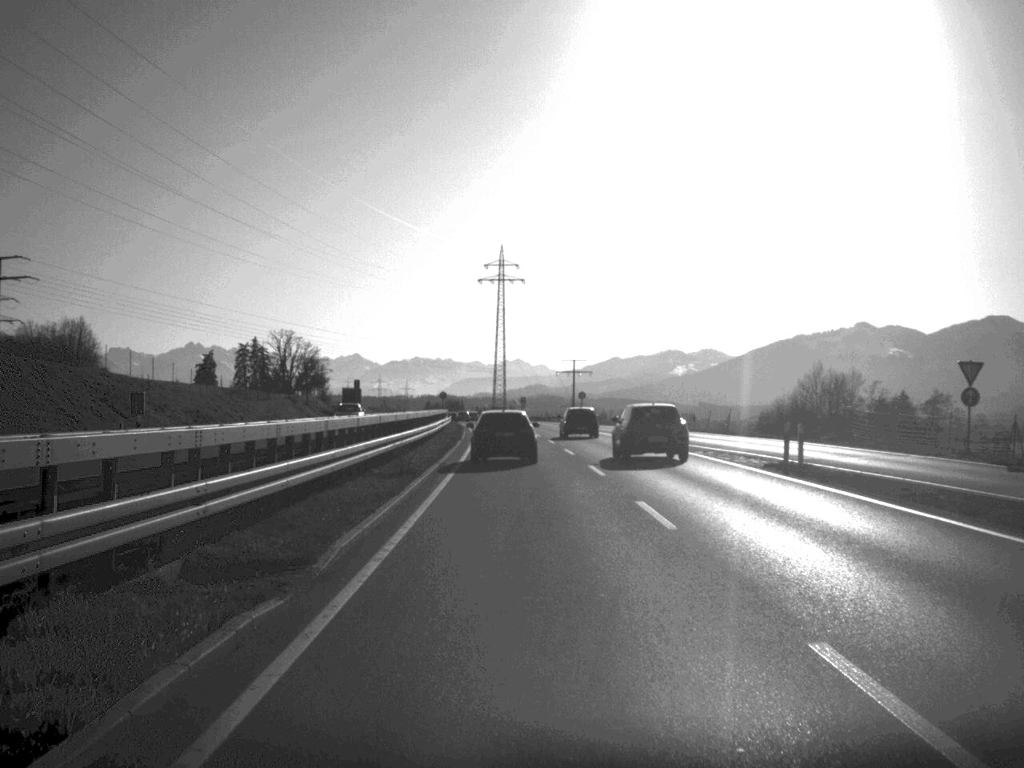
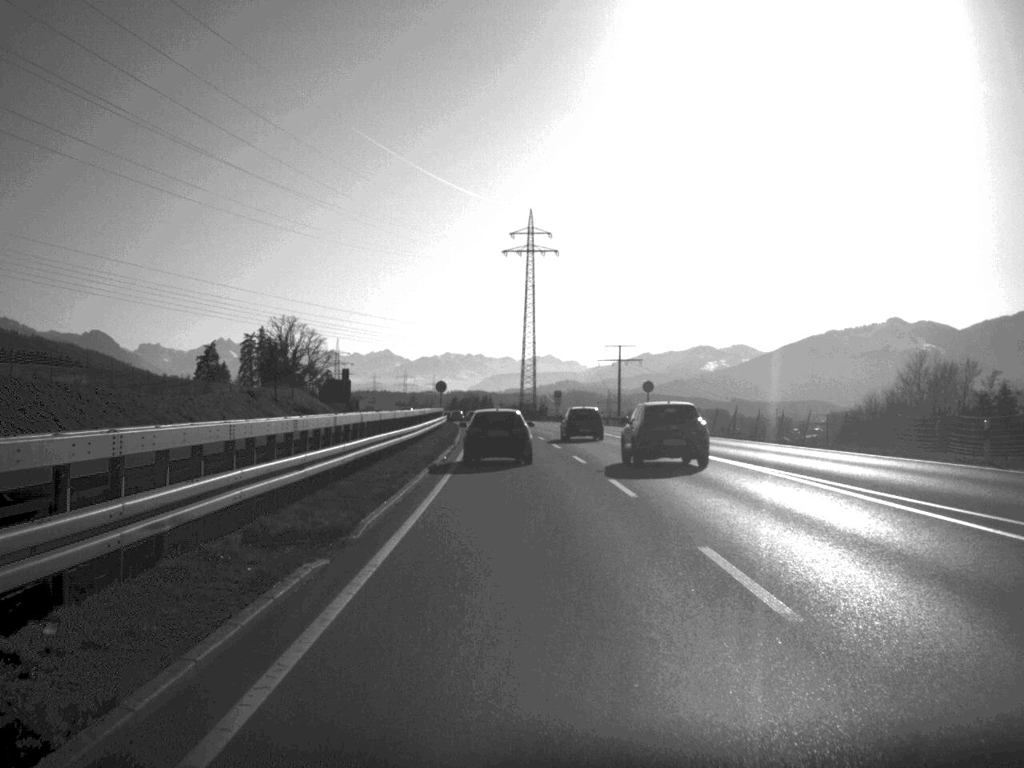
(-0.5, +42.5) m; -1°
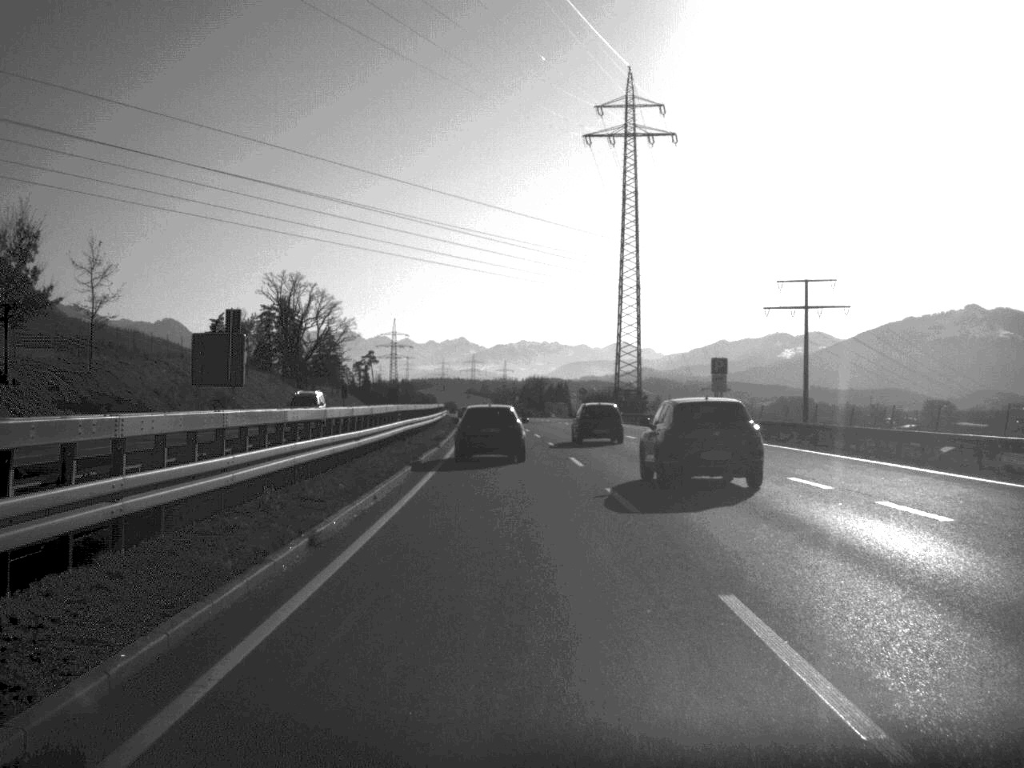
(-2.3, +86.4) m; -3°
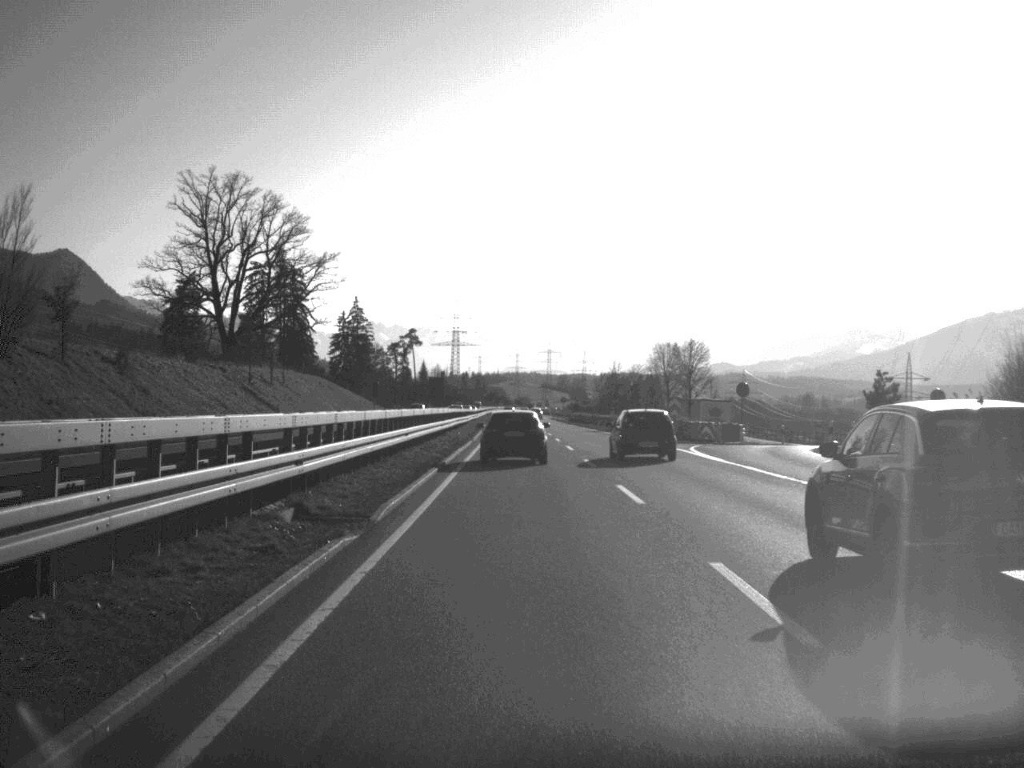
(-3.6, +104.7) m; -3°
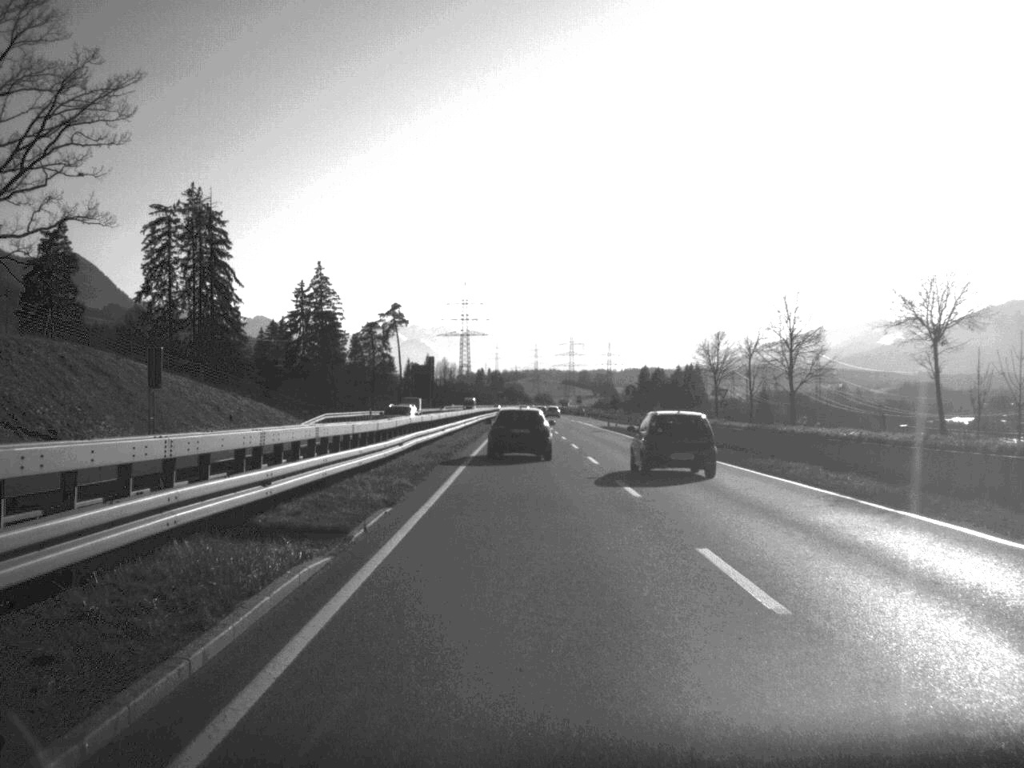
(-0.8, +82.0) m; -1°
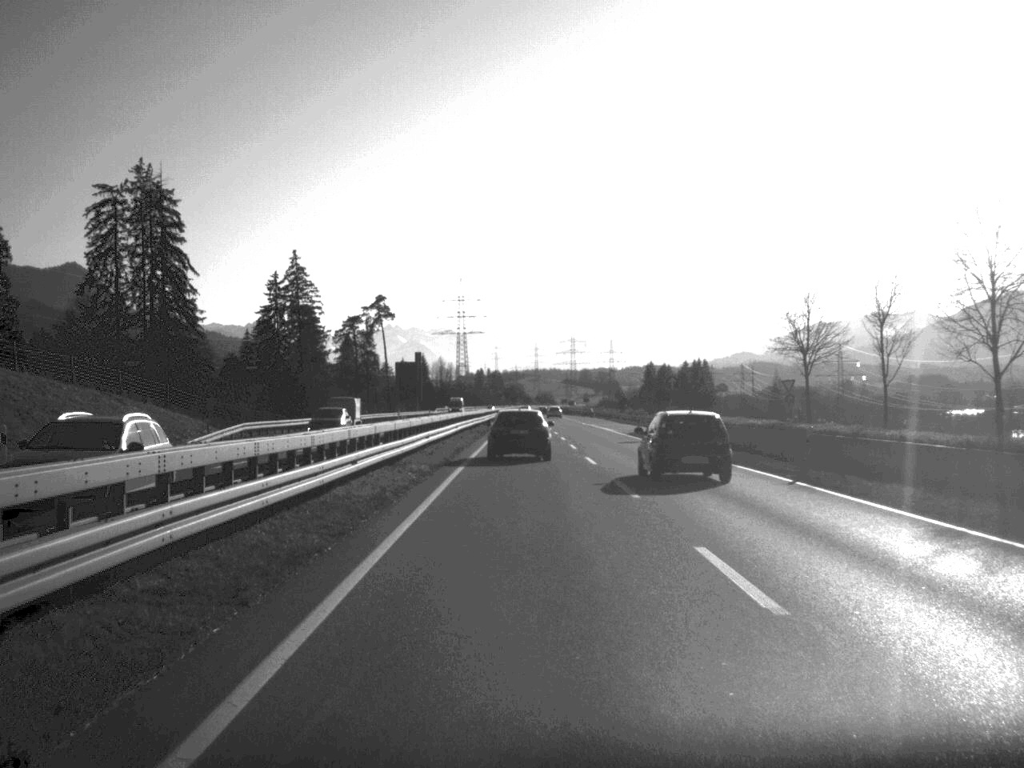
(0.0, +23.9) m; 0°
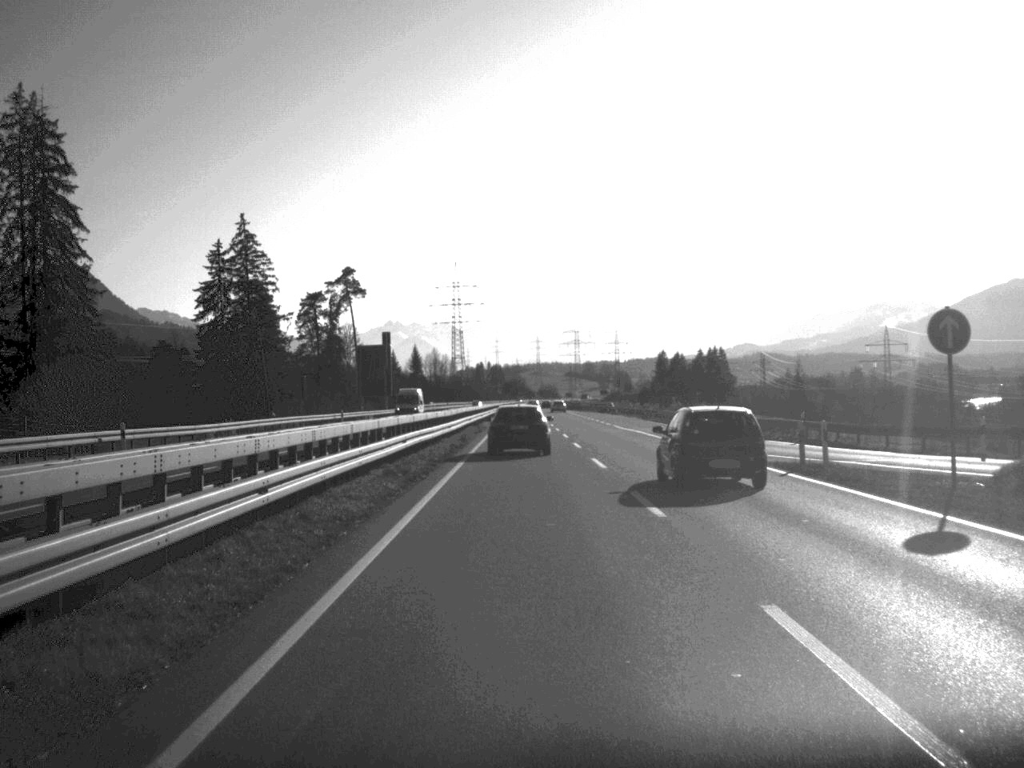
(-0.1, +40.2) m; 0°
